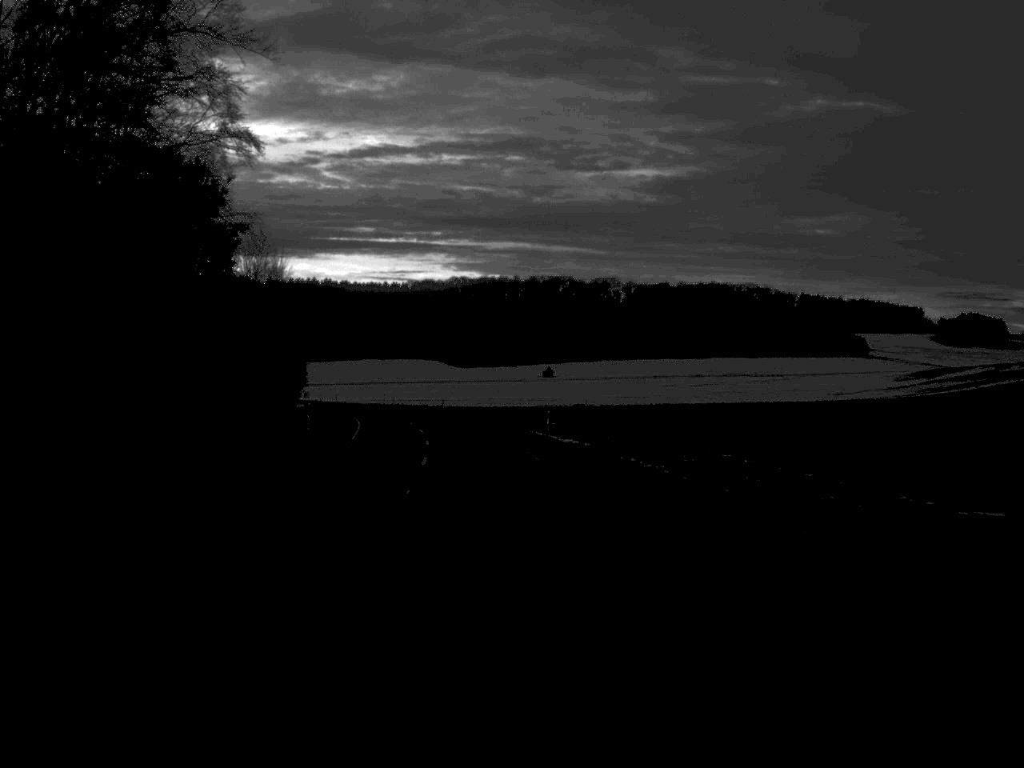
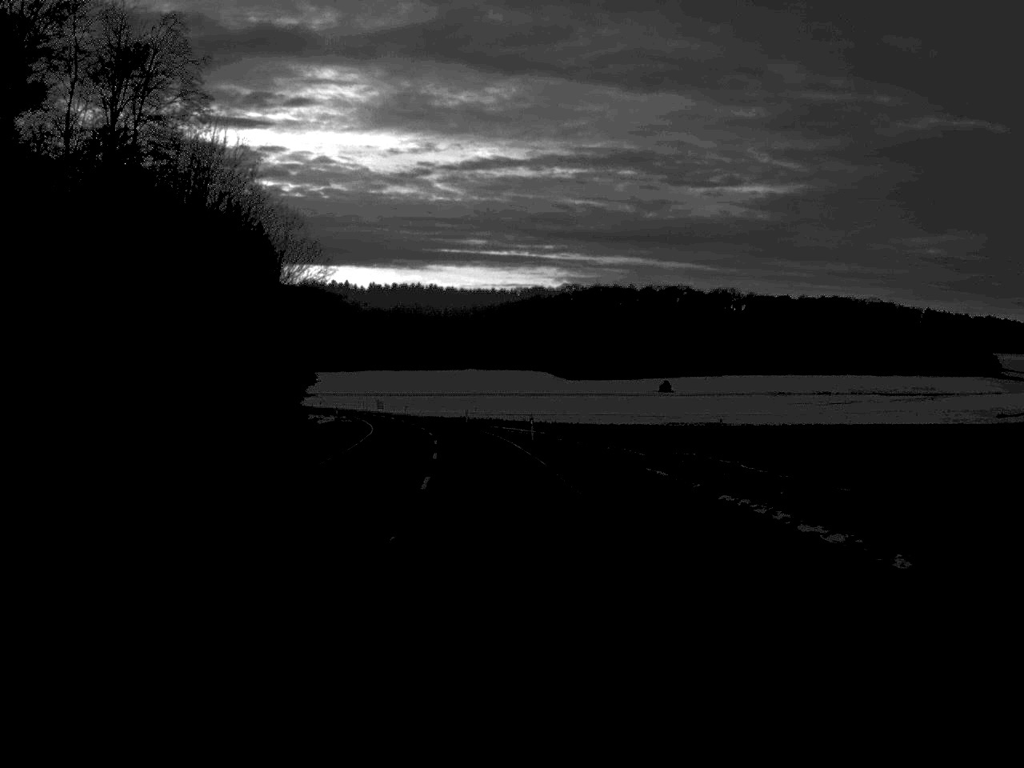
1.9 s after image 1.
(-1.9, +42.9) m; -5°
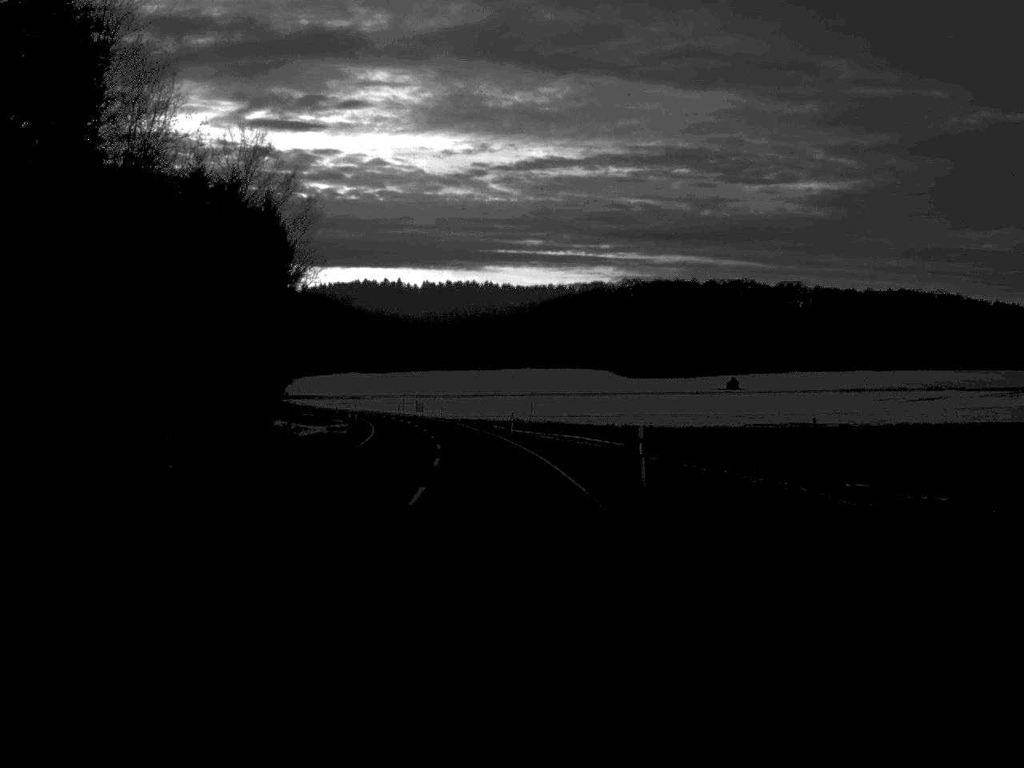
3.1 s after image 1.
(-0.6, +27.3) m; -3°
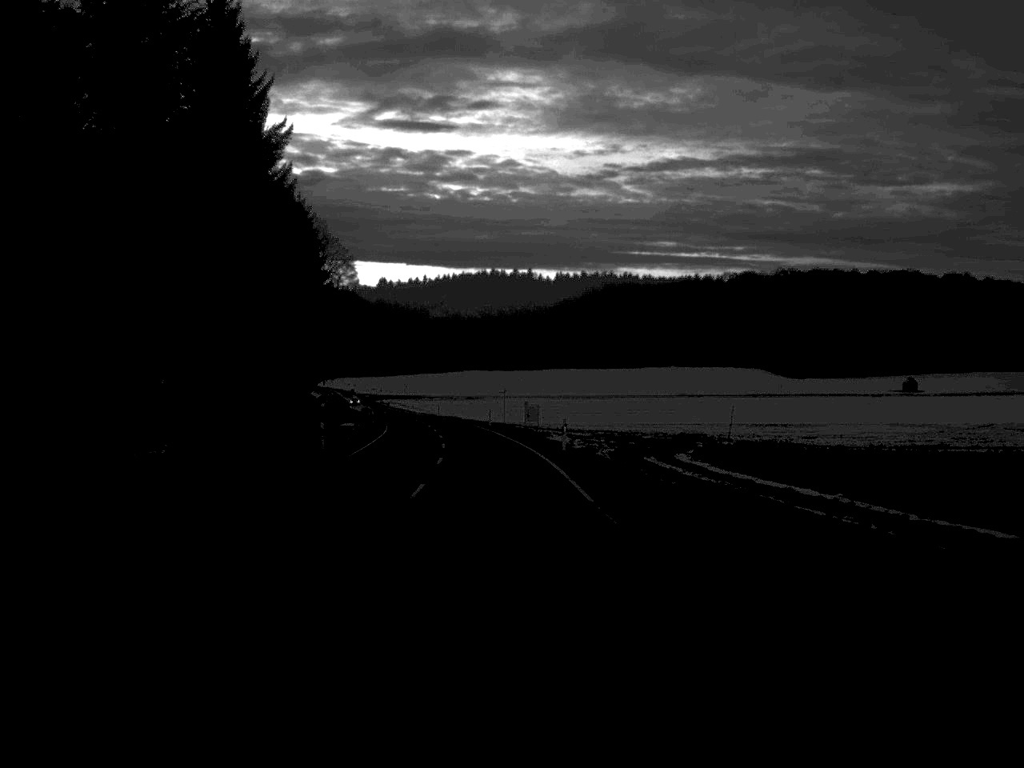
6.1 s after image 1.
(-4.0, +69.6) m; -6°
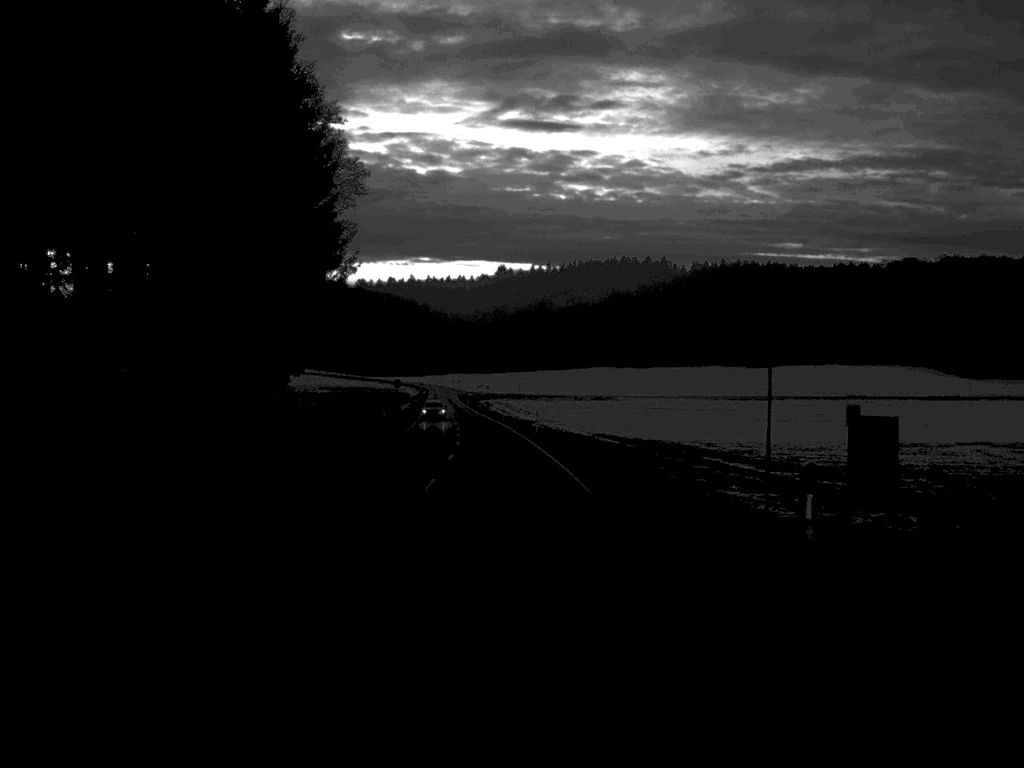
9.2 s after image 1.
(-3.2, +69.6) m; -6°
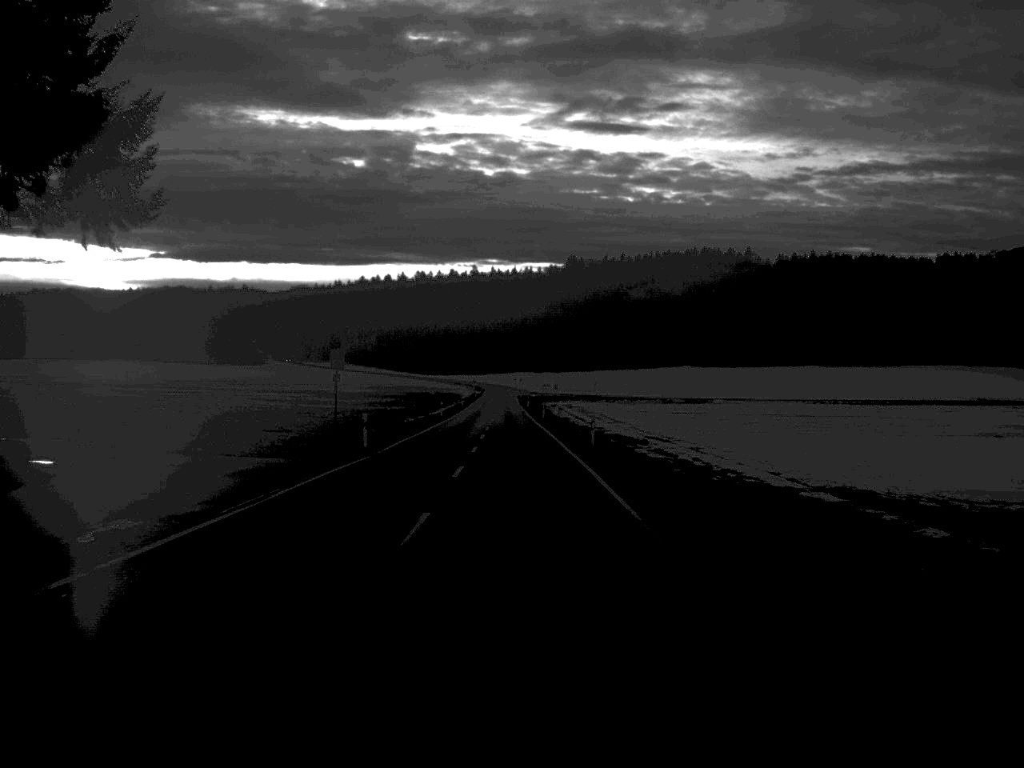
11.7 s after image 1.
(-1.5, +55.4) m; -3°
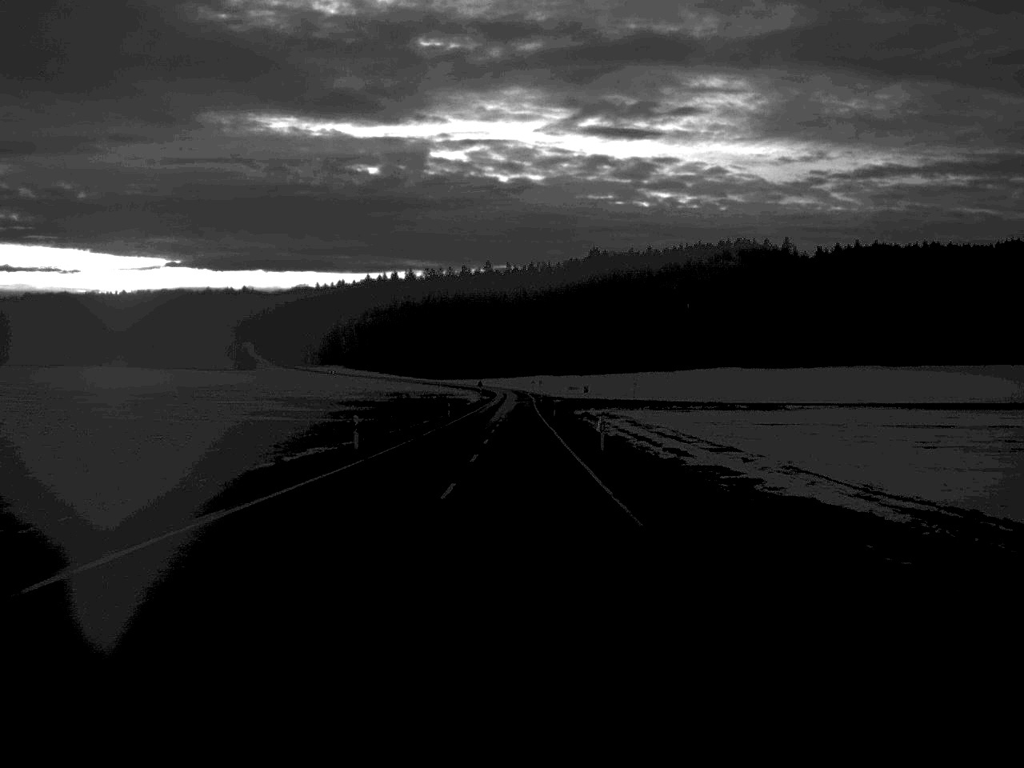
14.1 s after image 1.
(-0.4, +52.9) m; -1°
